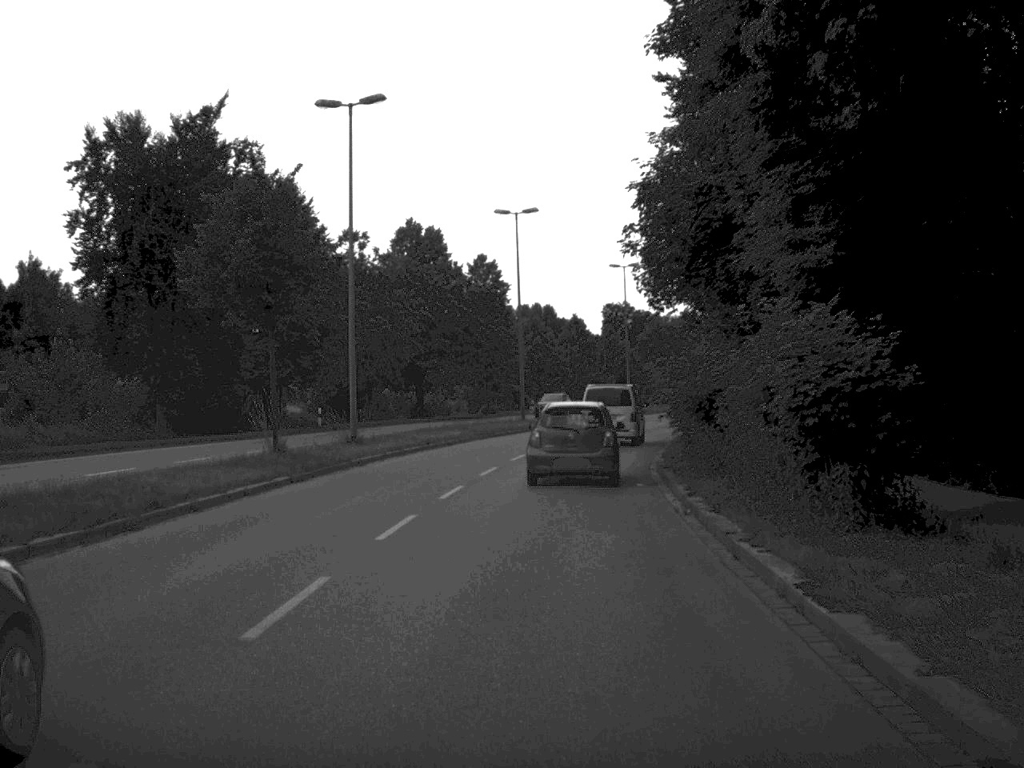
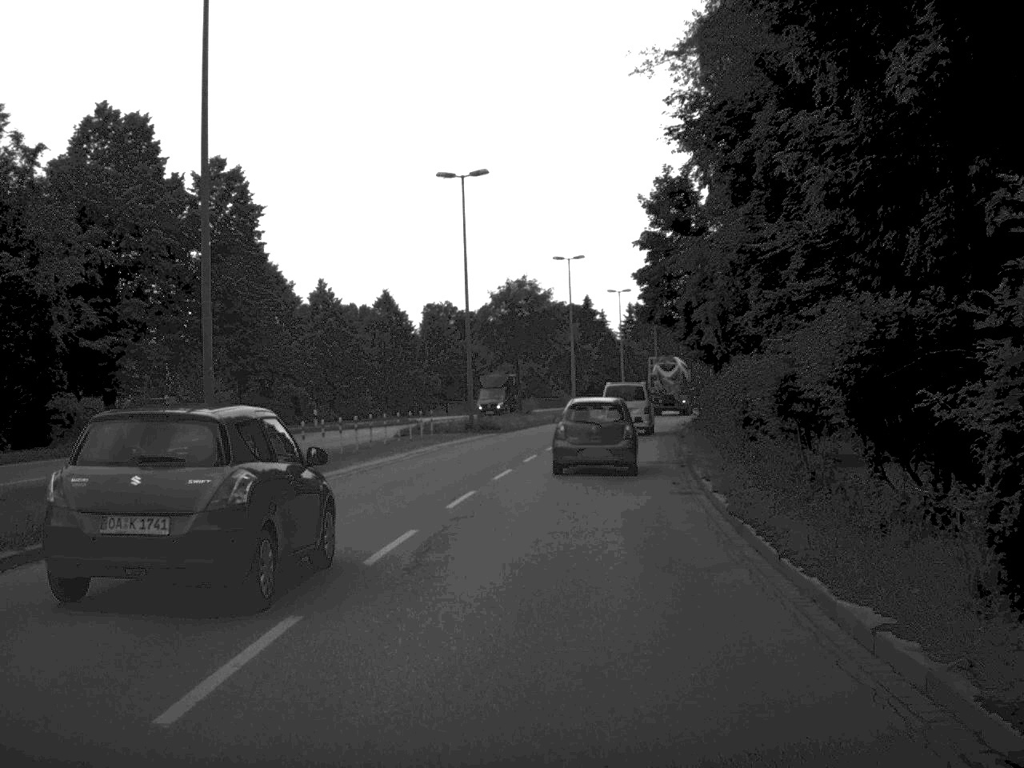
(+1.9, +37.5) m; +8°
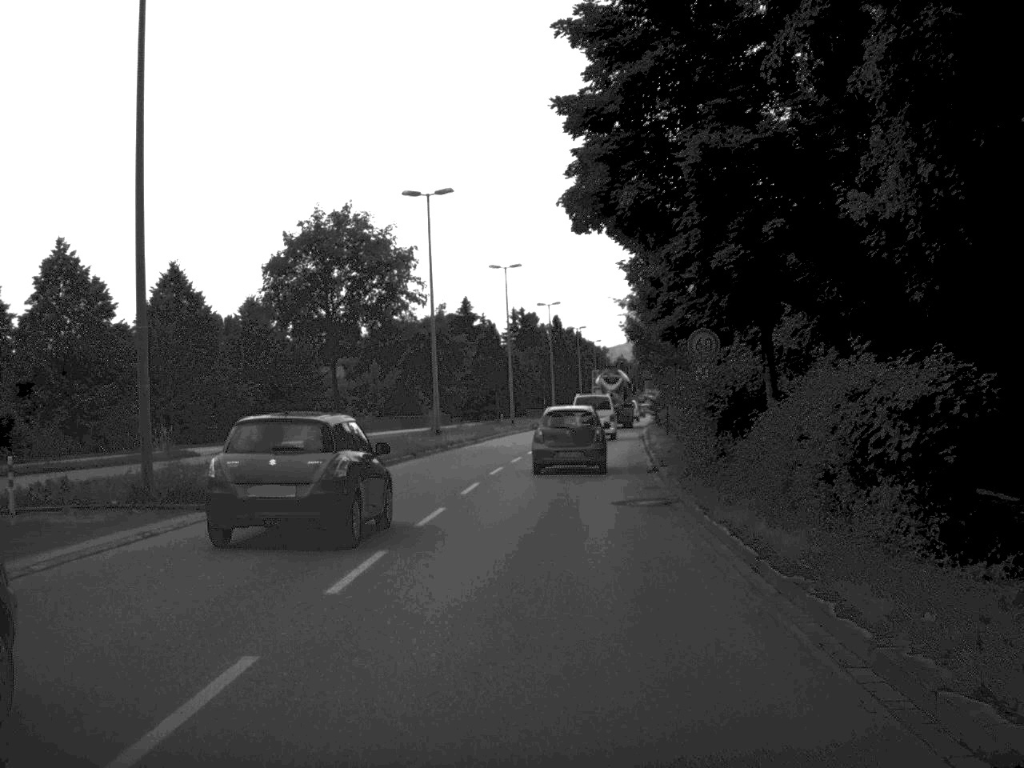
(+1.7, +30.5) m; +5°
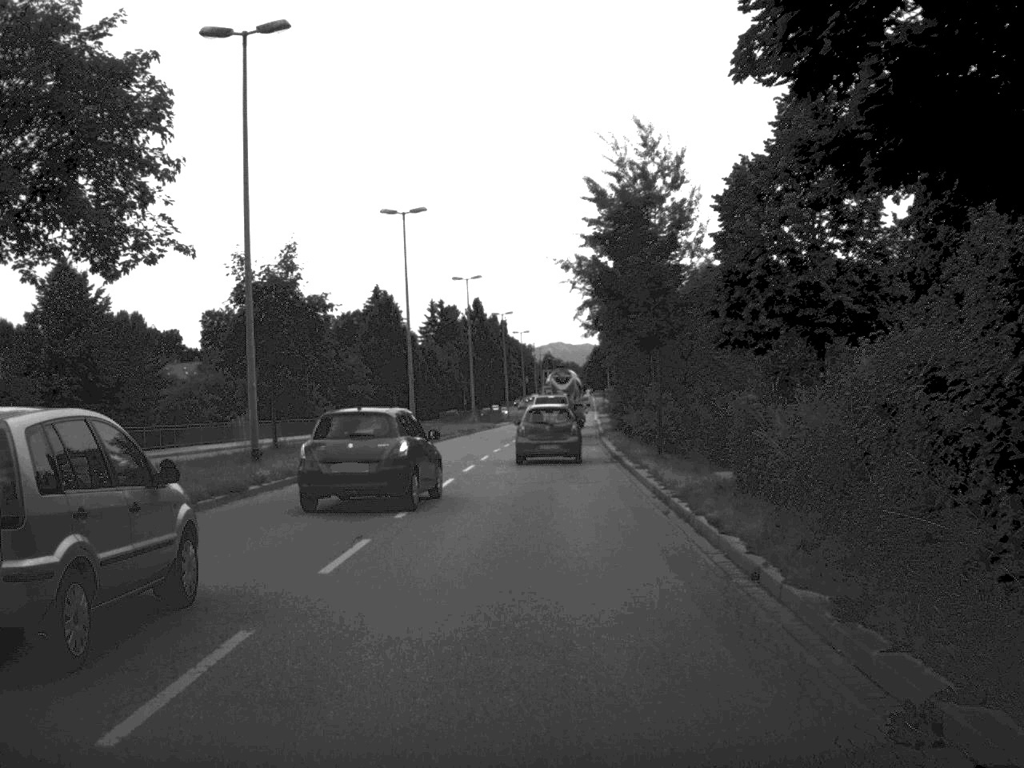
(+0.6, +22.9) m; +3°
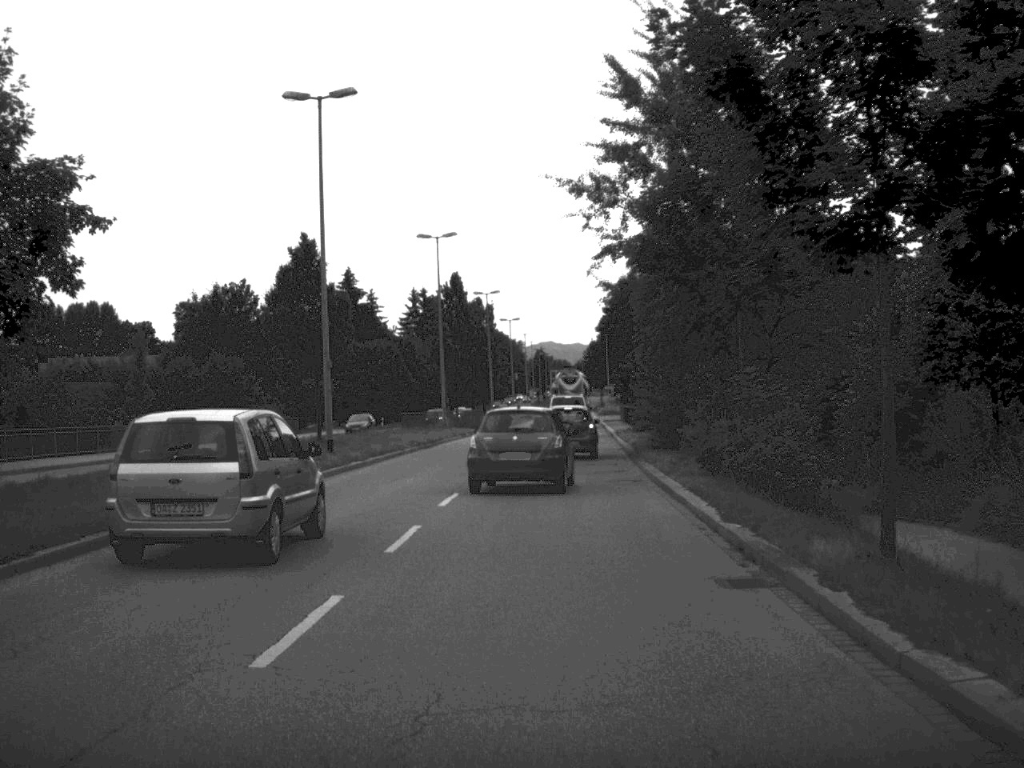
(+0.1, +21.7) m; 0°
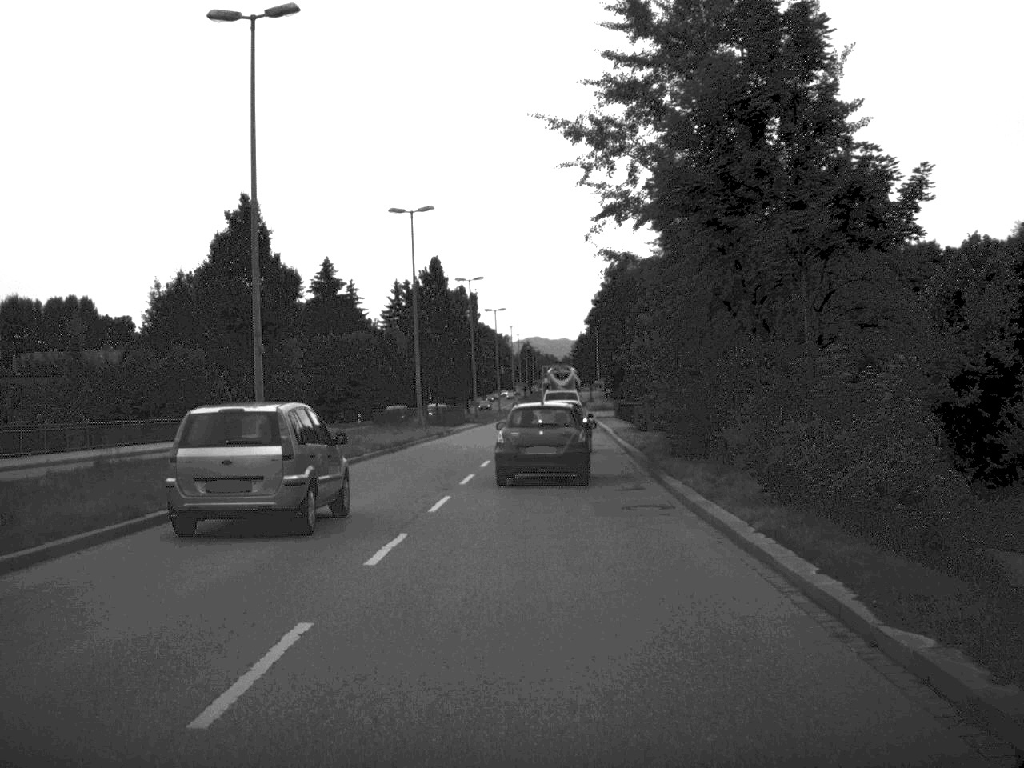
(0.0, +7.4) m; +1°
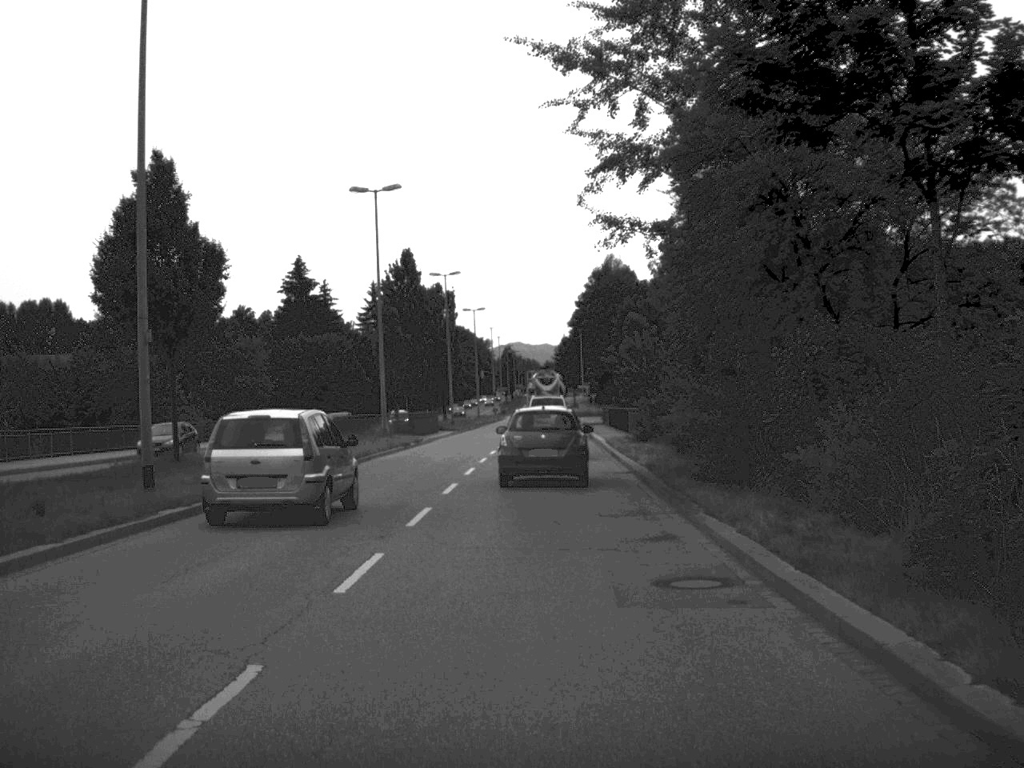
(+0.1, +7.2) m; +1°
